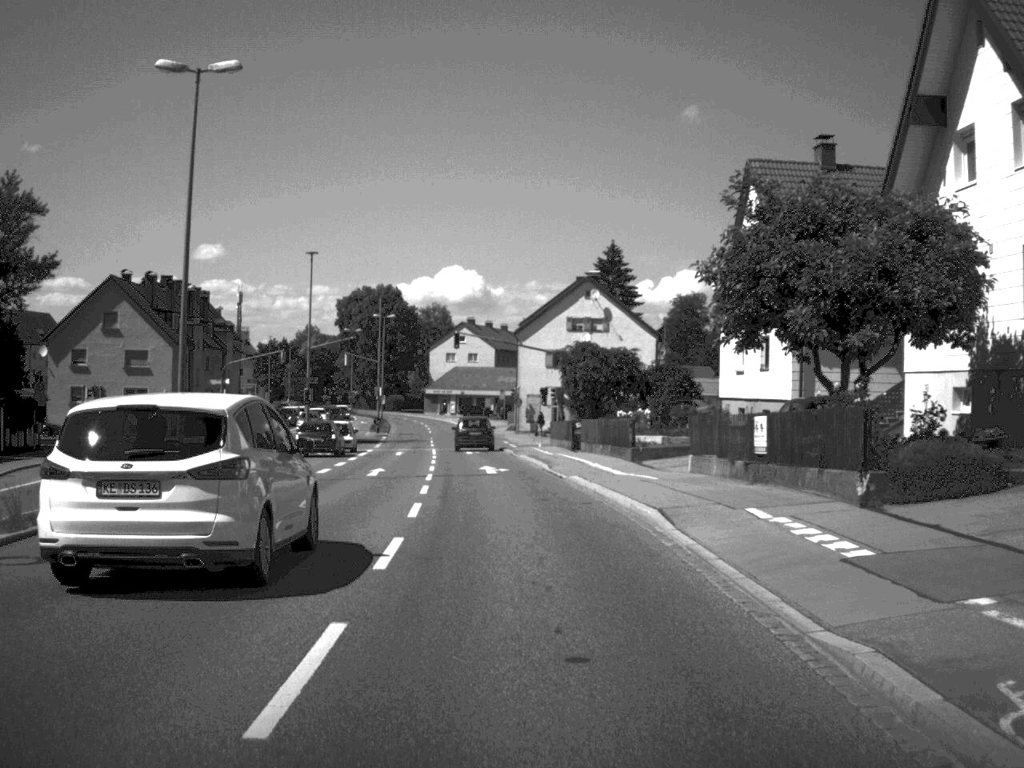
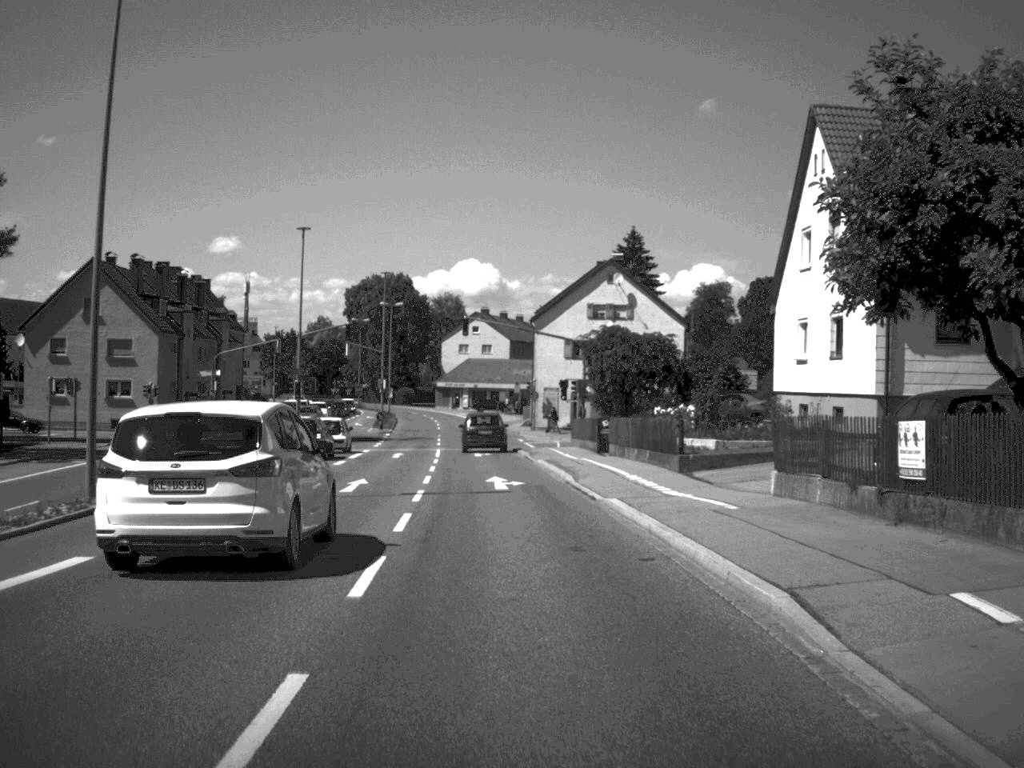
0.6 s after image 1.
(0.0, +7.4) m; -1°
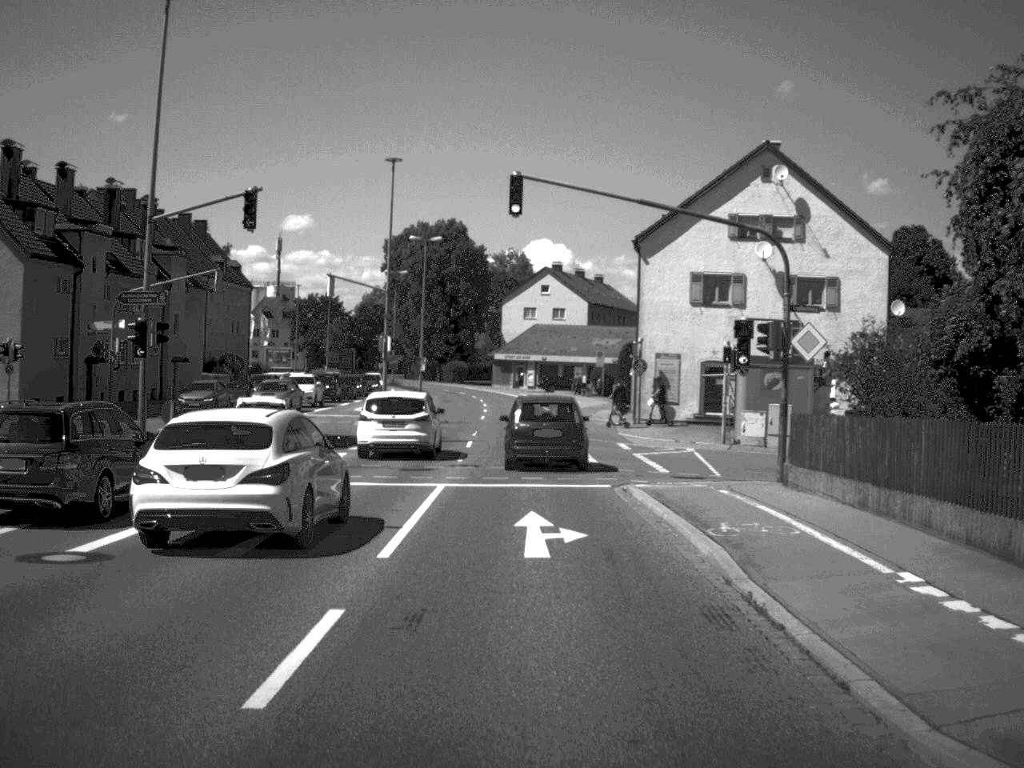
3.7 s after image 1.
(-1.1, +33.3) m; -3°
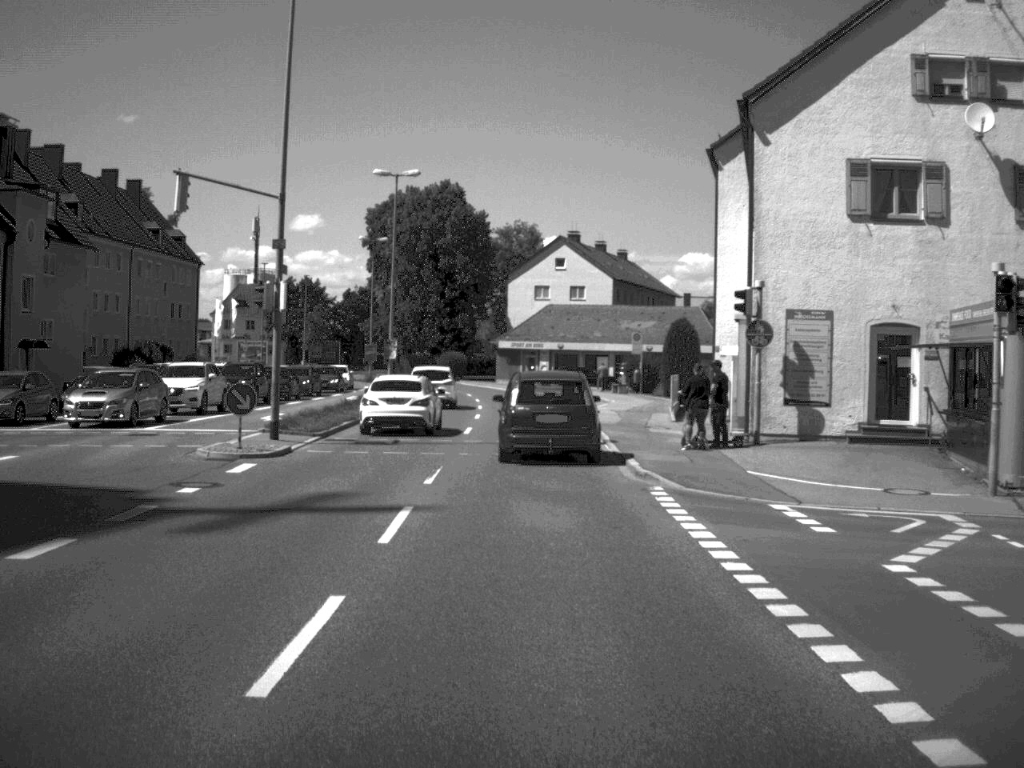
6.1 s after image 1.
(-0.2, +23.6) m; -1°
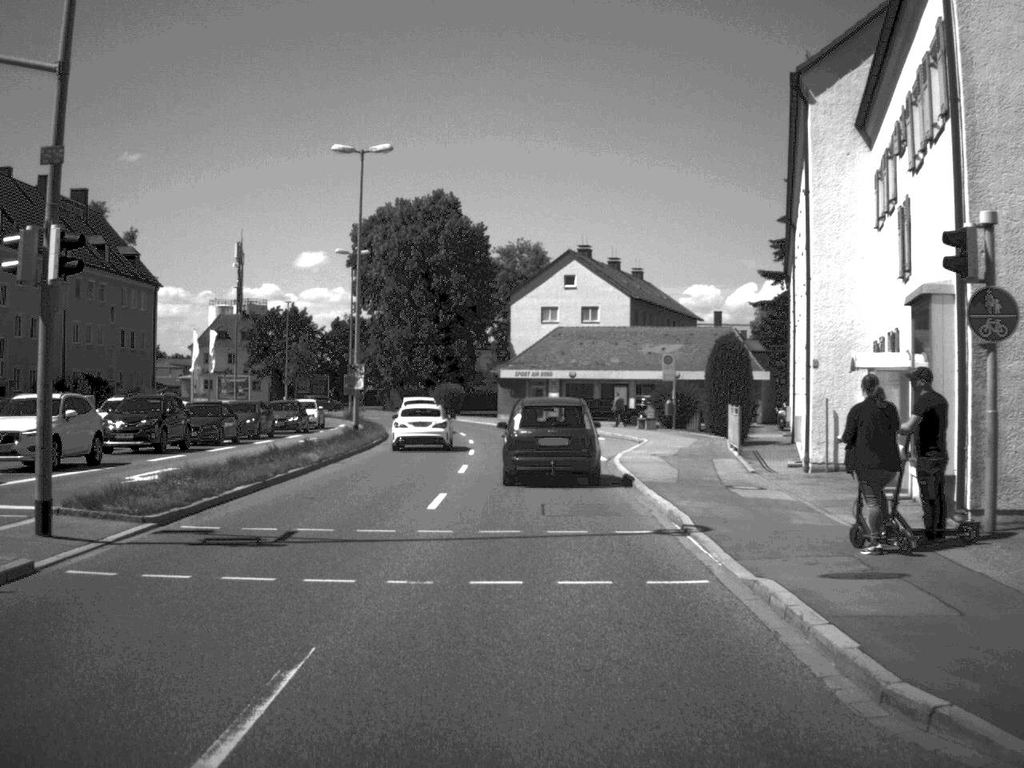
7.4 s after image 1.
(0.0, +13.2) m; 0°
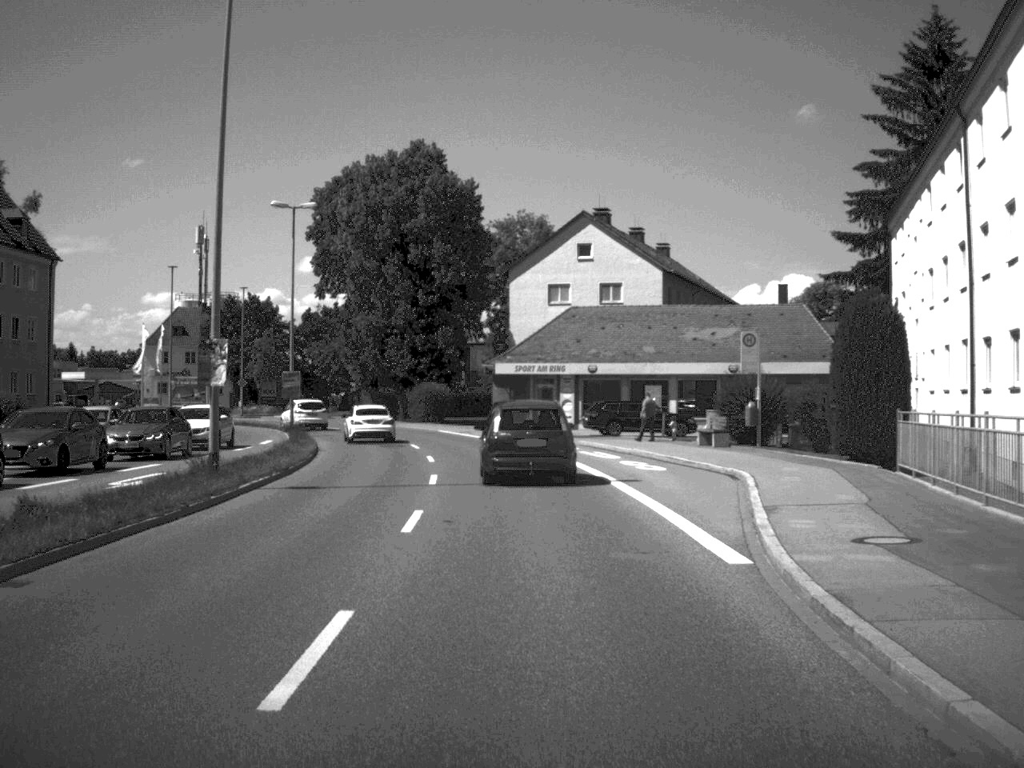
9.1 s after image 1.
(-0.1, +20.6) m; 0°
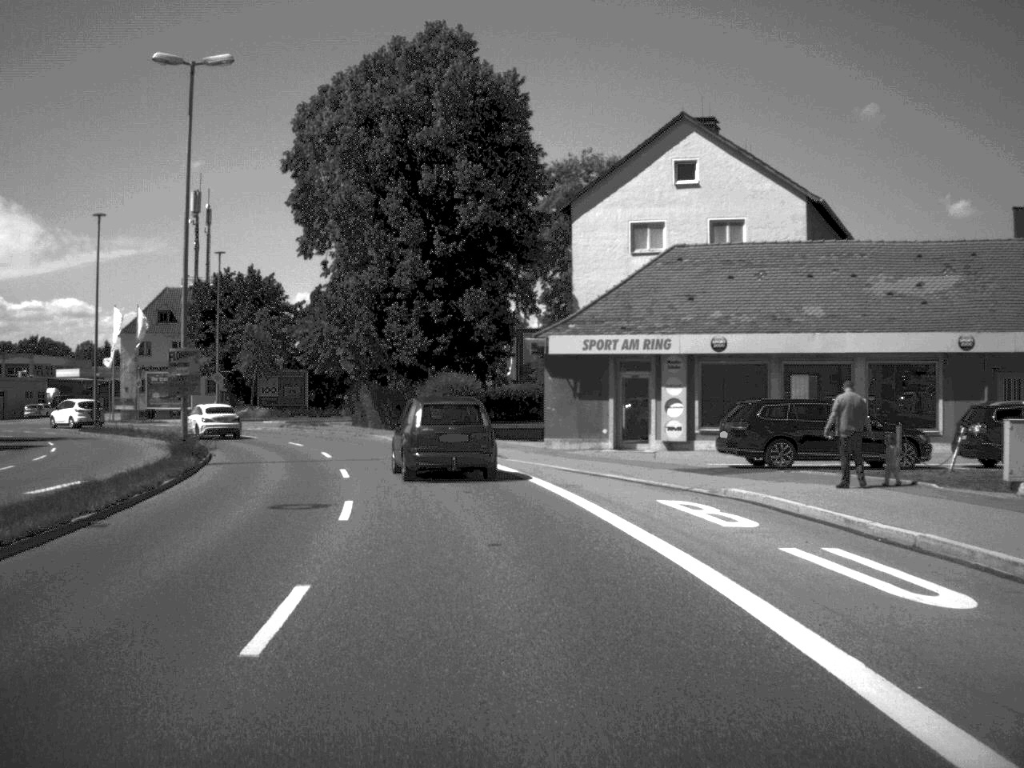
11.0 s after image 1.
(-0.3, +25.5) m; -3°
